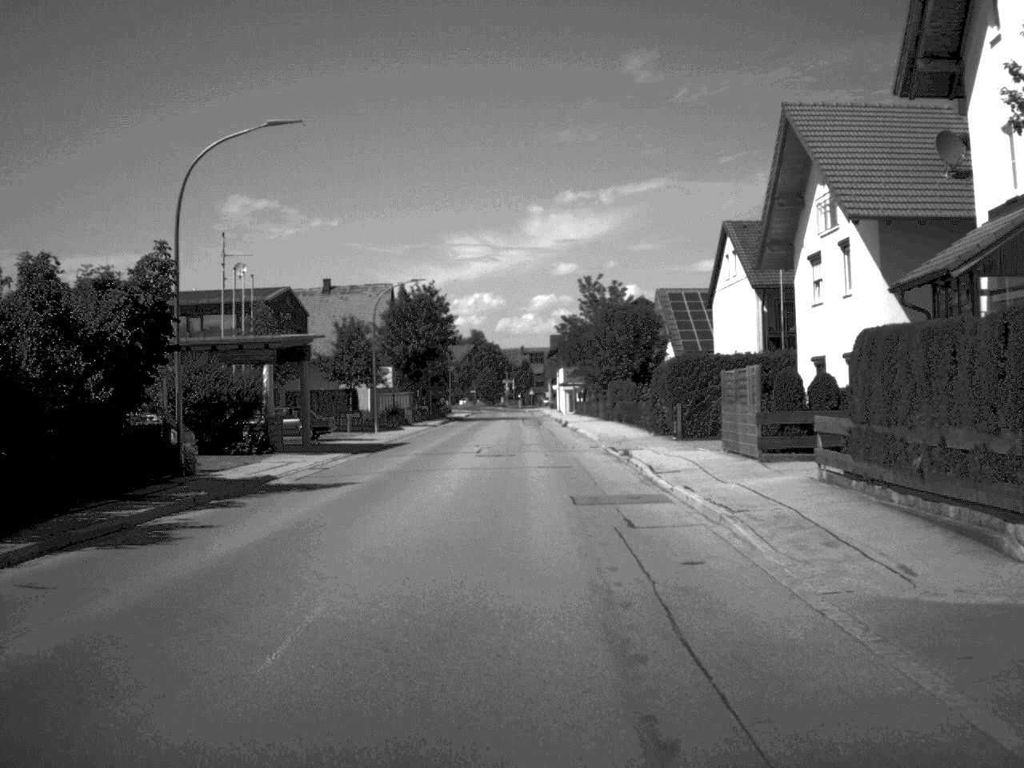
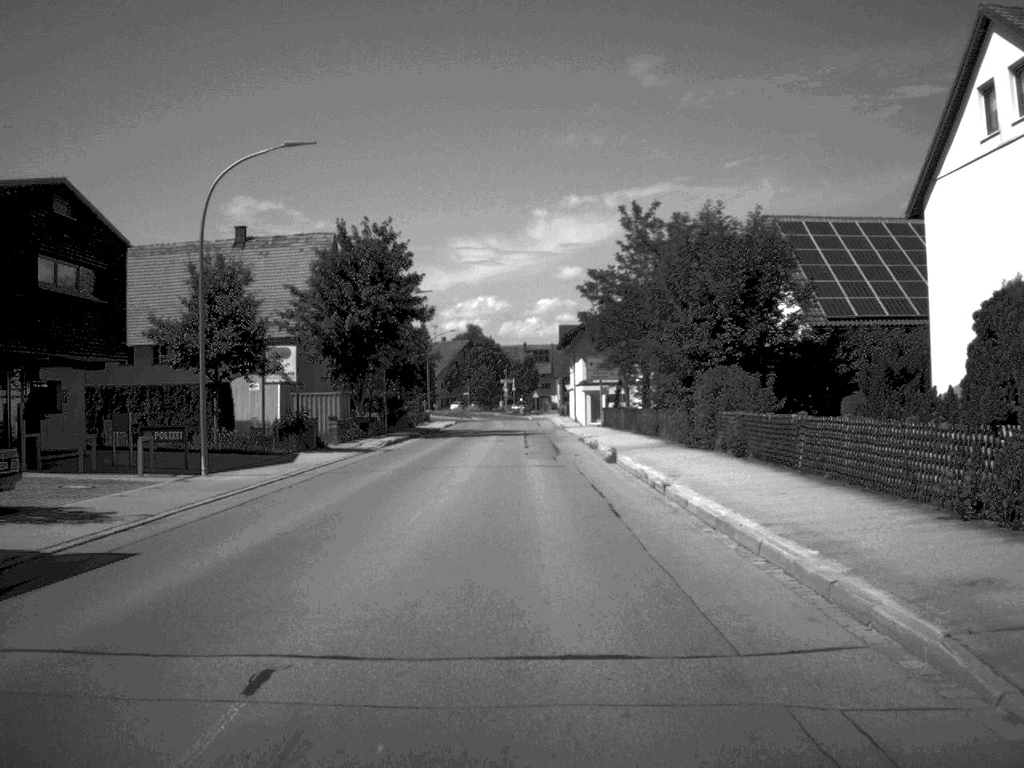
(-0.1, +33.7) m; 0°
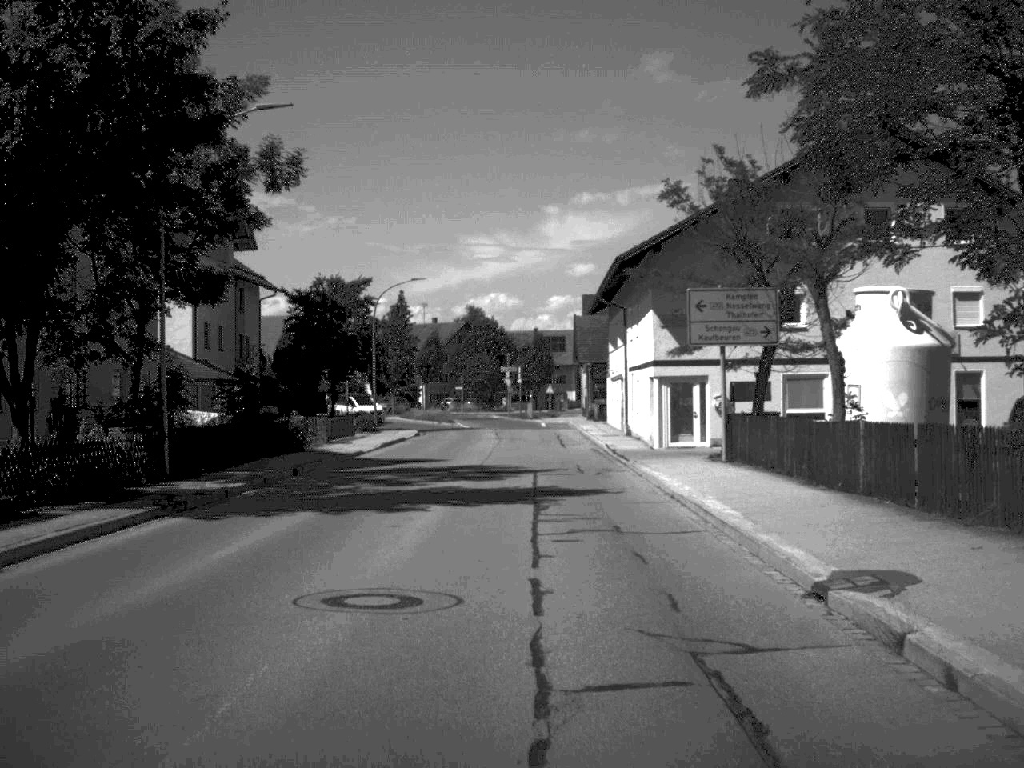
(-0.1, +41.0) m; -1°
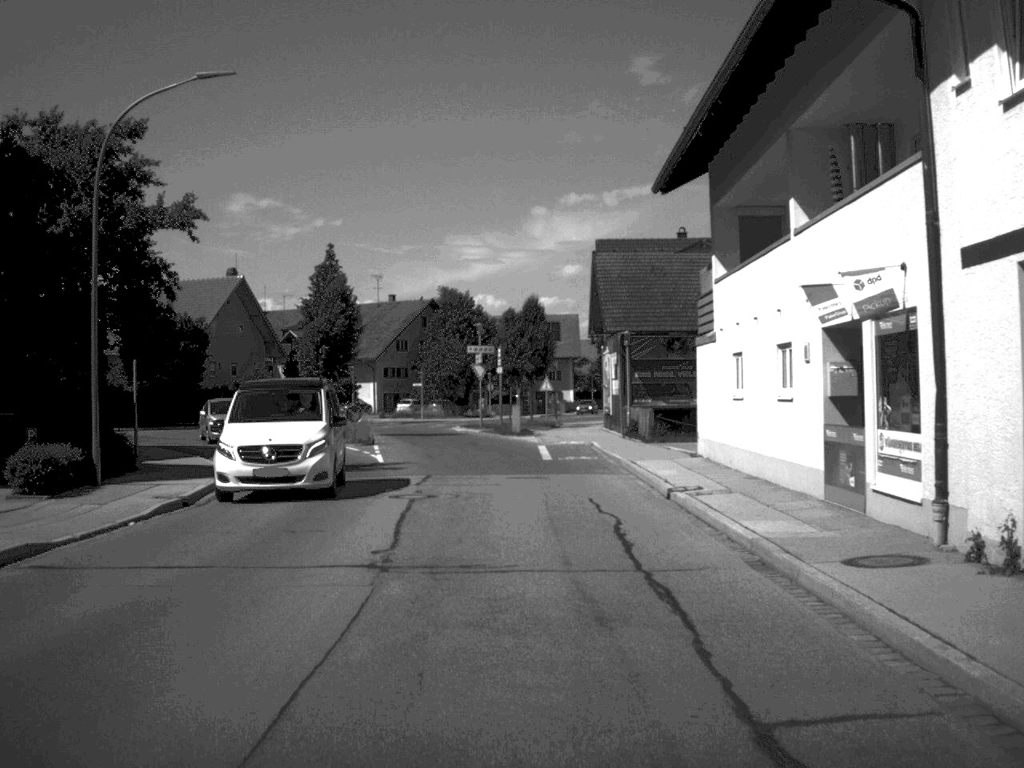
(+0.1, +39.0) m; 0°
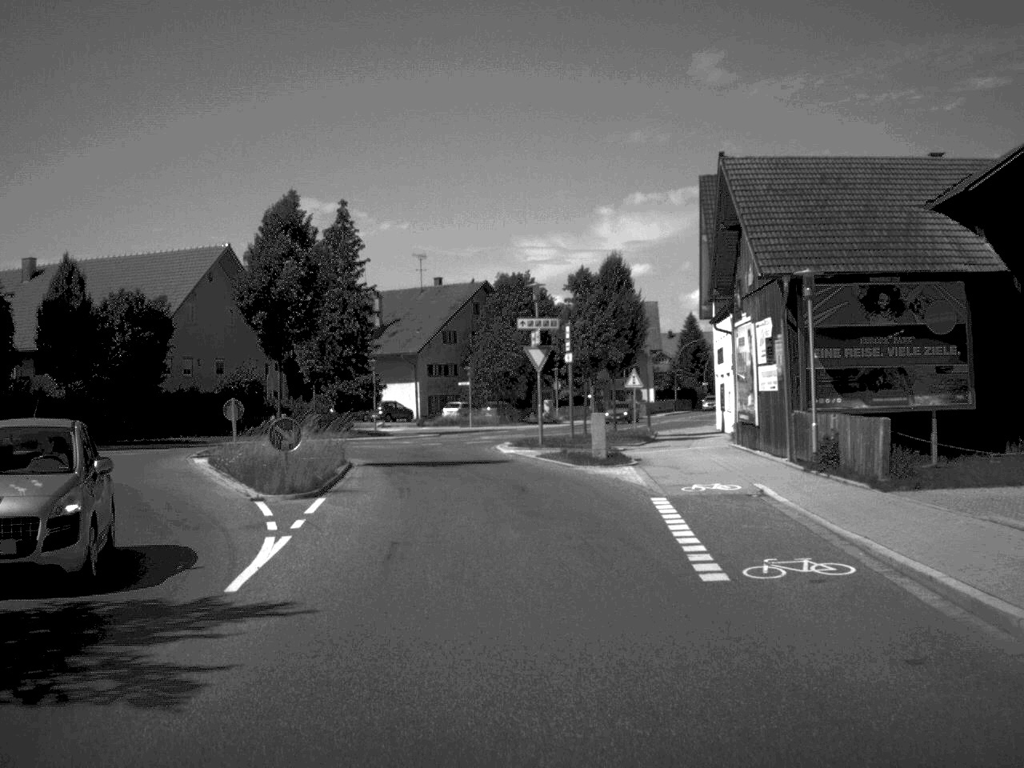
(-0.4, +21.2) m; -3°
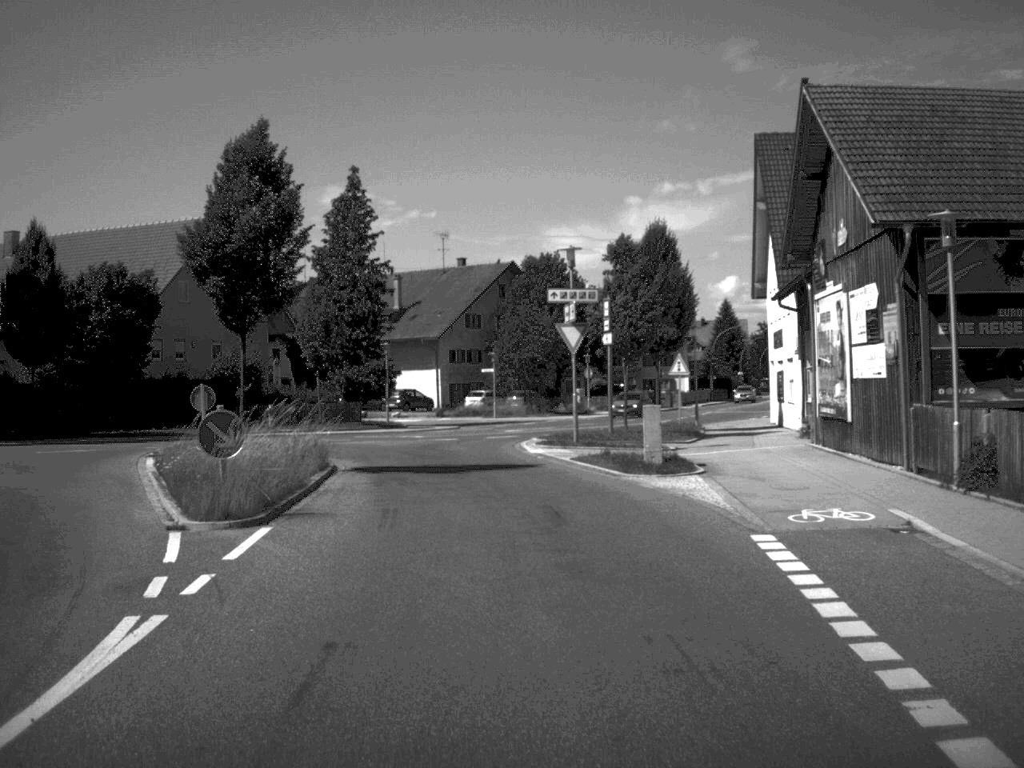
(-0.1, +6.5) m; -1°
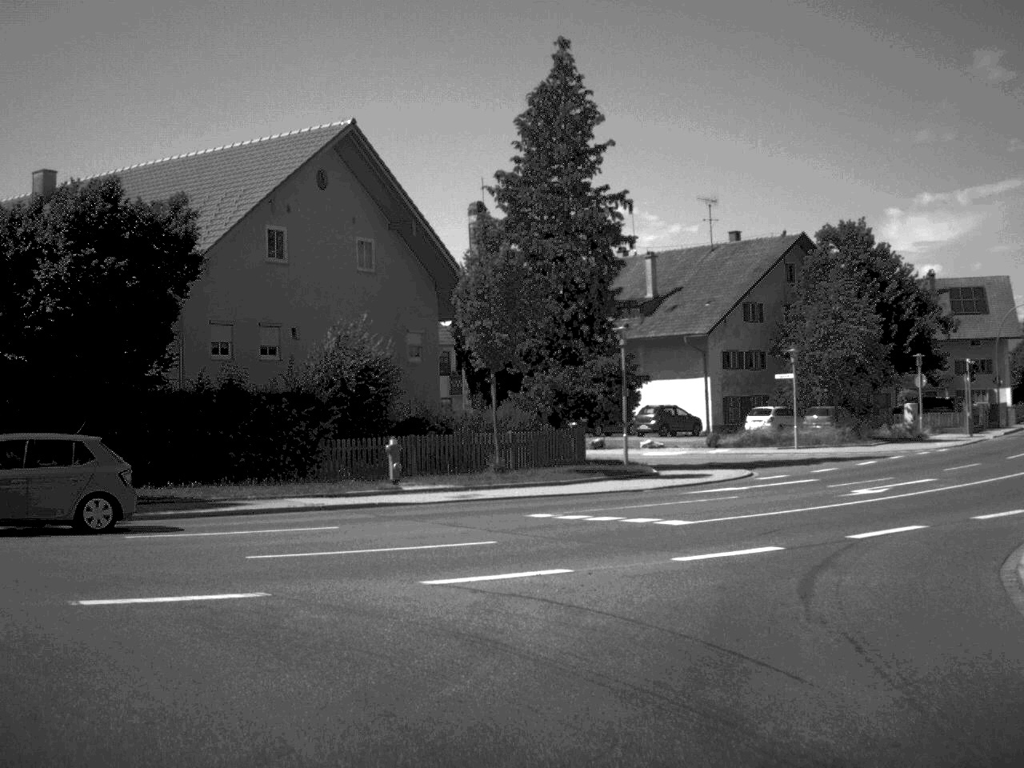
(-1.7, +24.4) m; -12°
